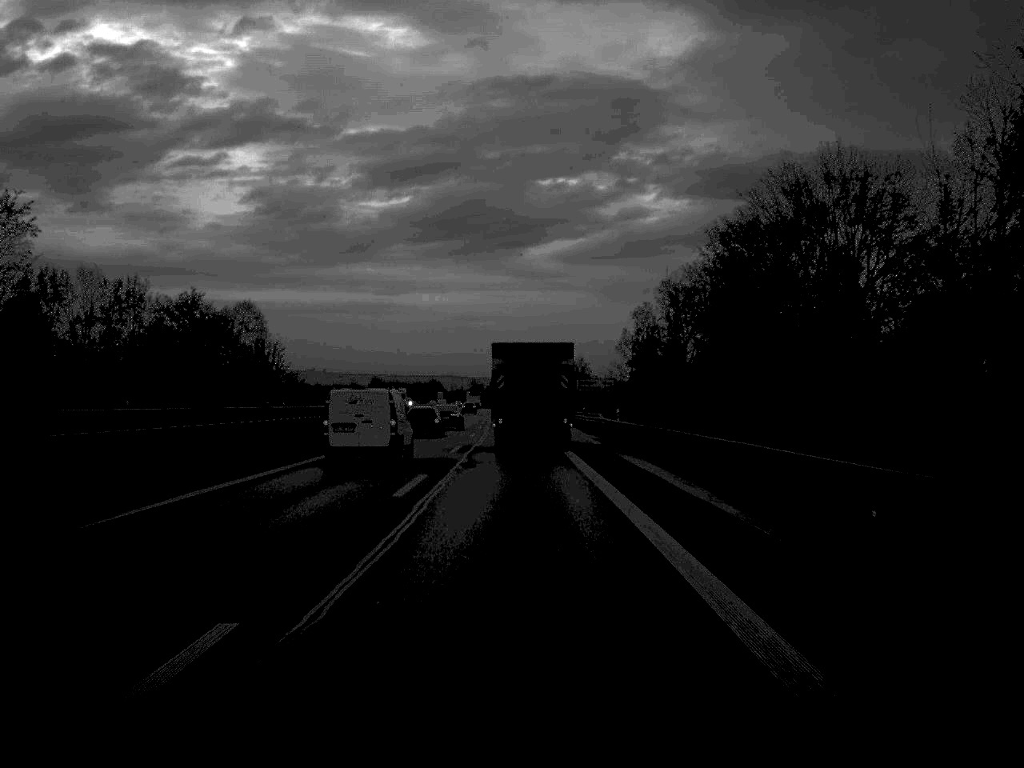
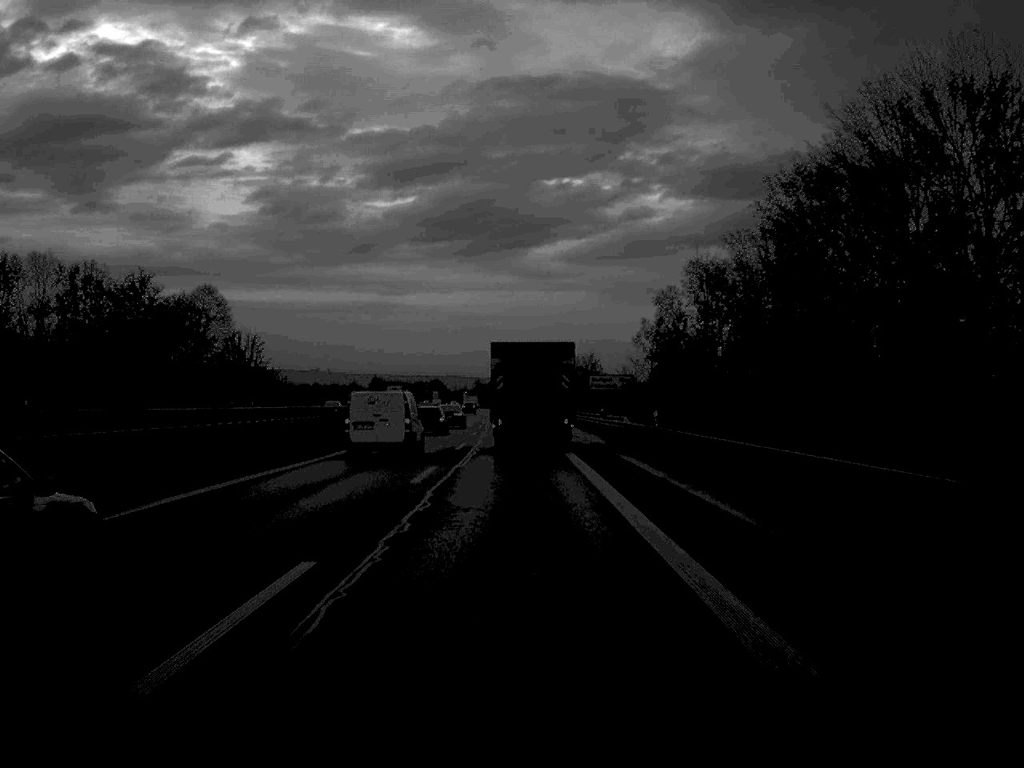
(0.0, +14.8) m; 0°
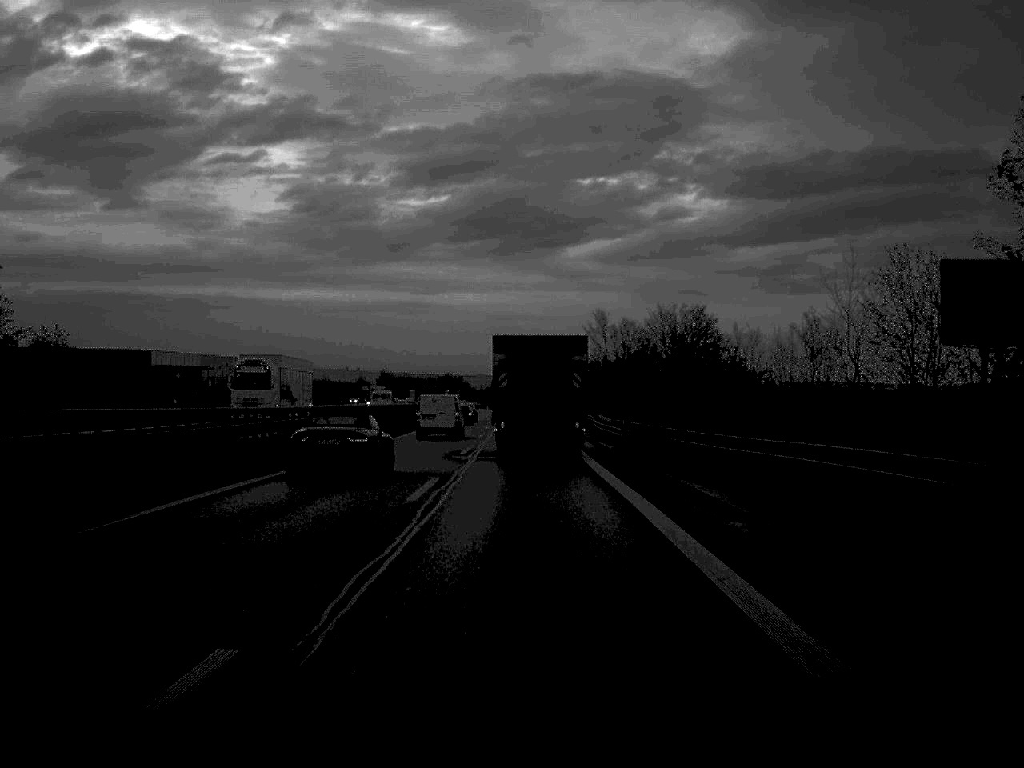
(-0.9, +77.3) m; -1°
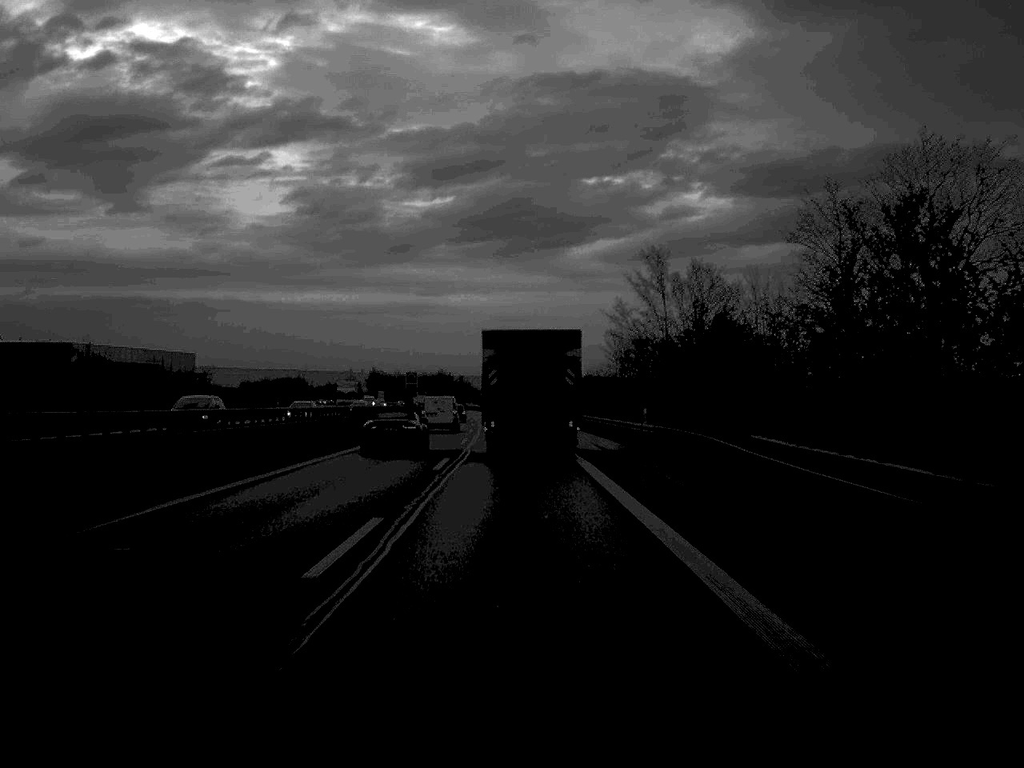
(0.0, +45.4) m; 0°
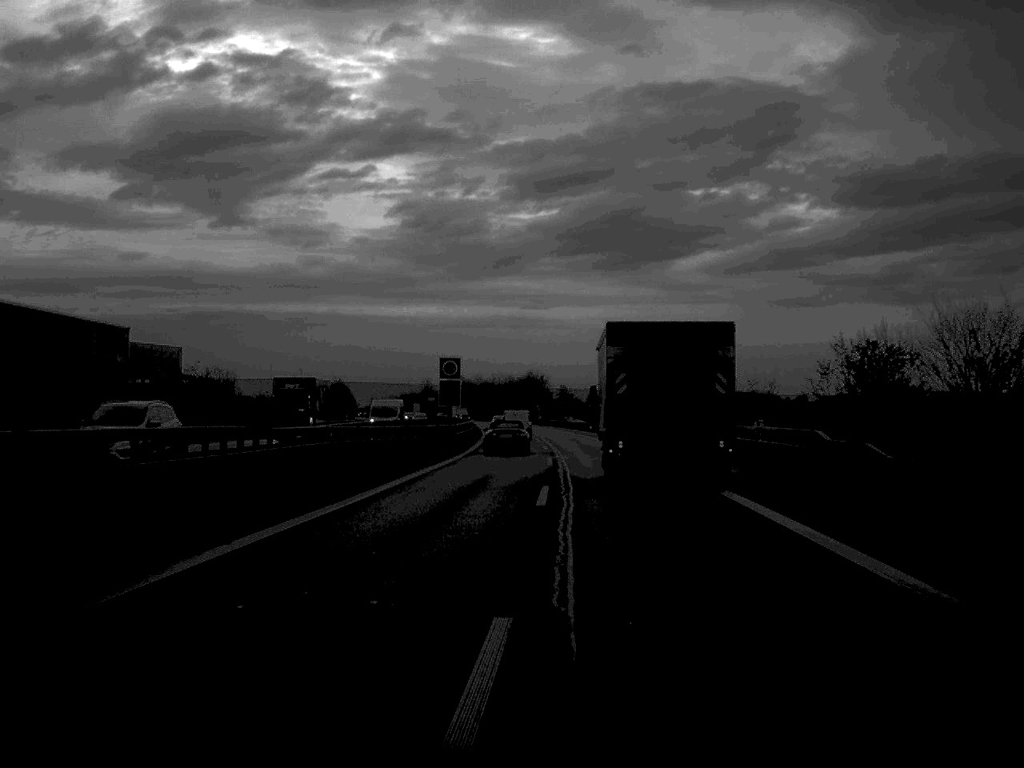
(-2.7, +80.5) m; -5°
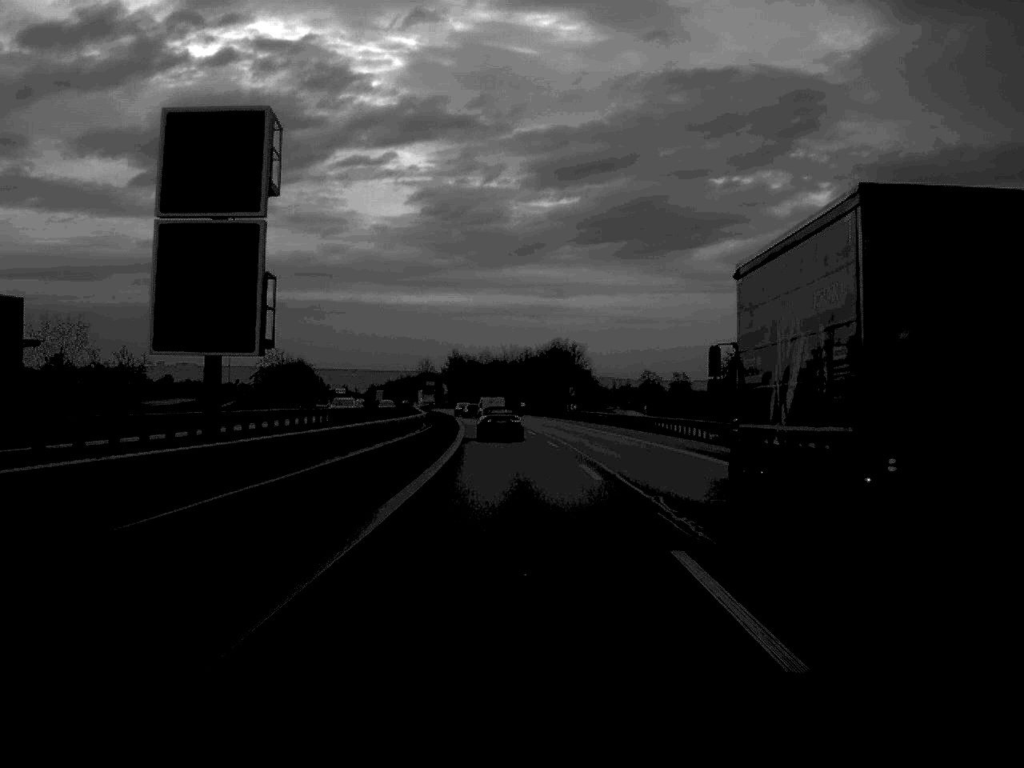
(-0.6, +69.9) m; -1°
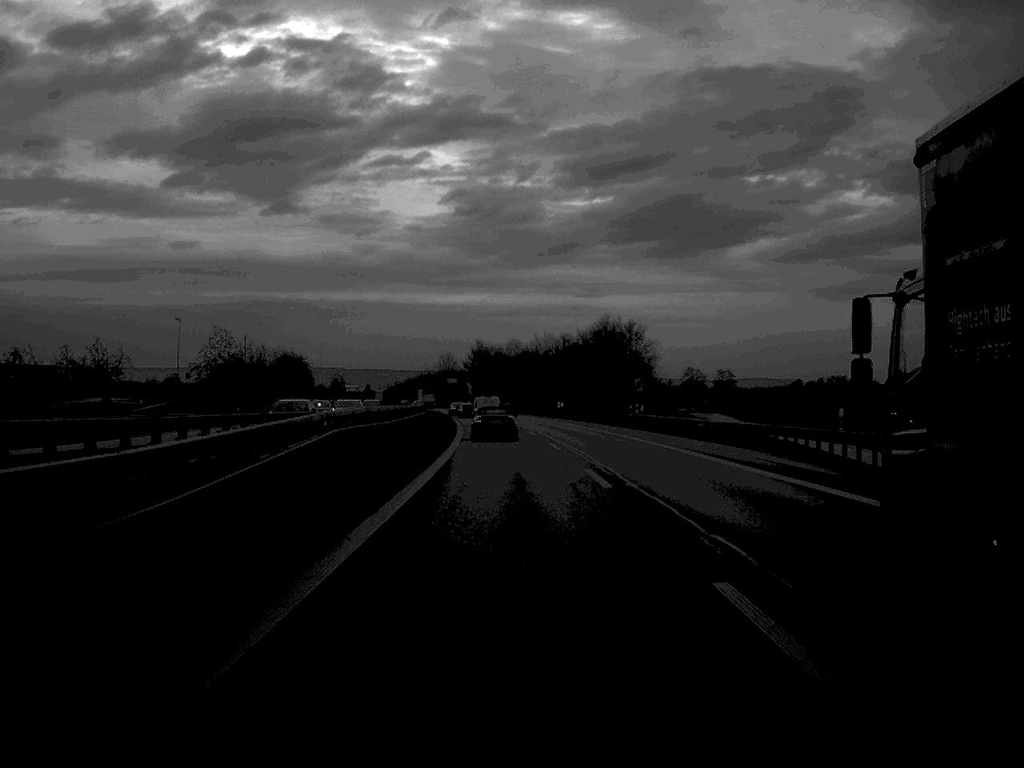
(-0.5, +38.7) m; -1°
